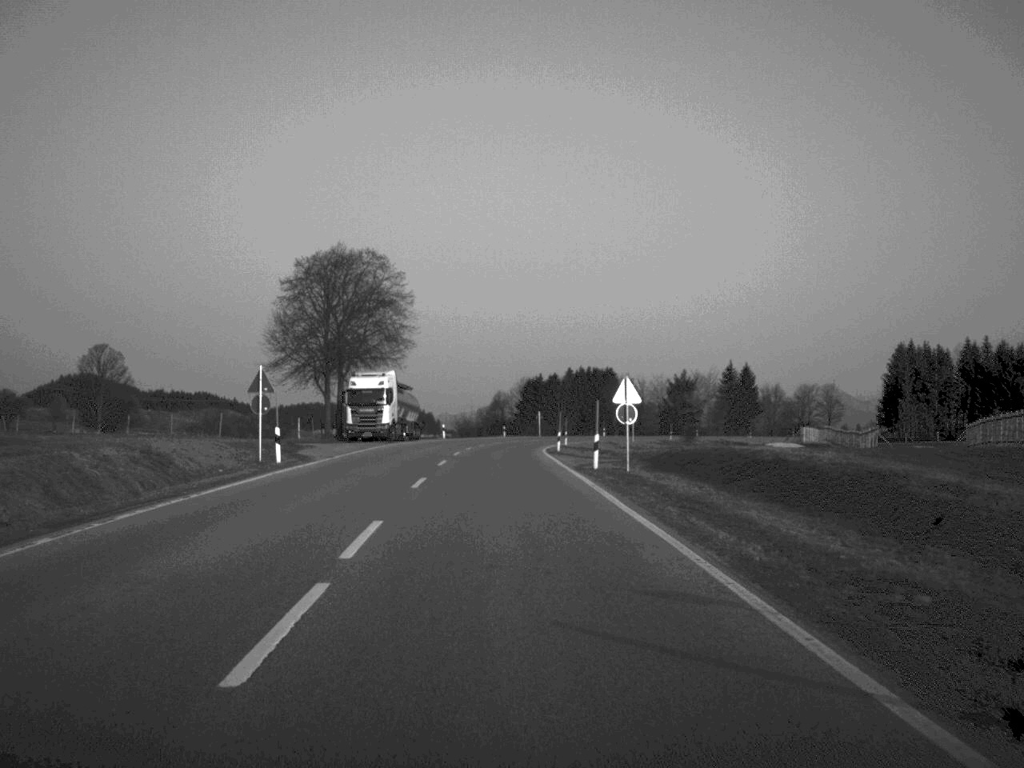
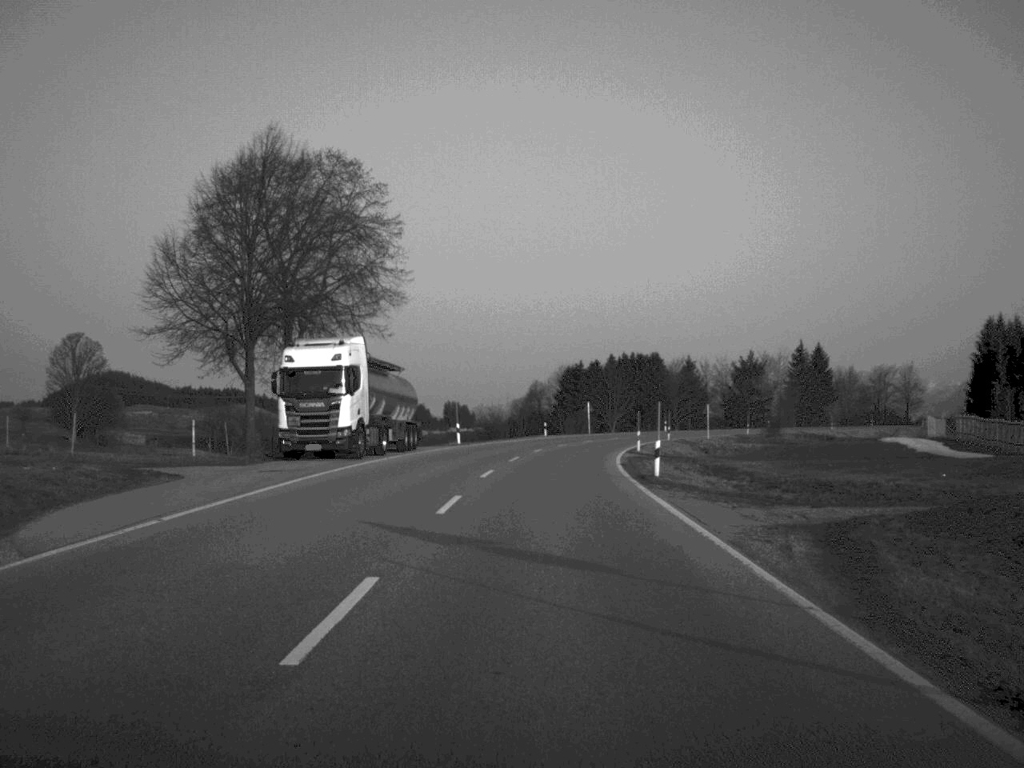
(-0.7, +29.5) m; -1°
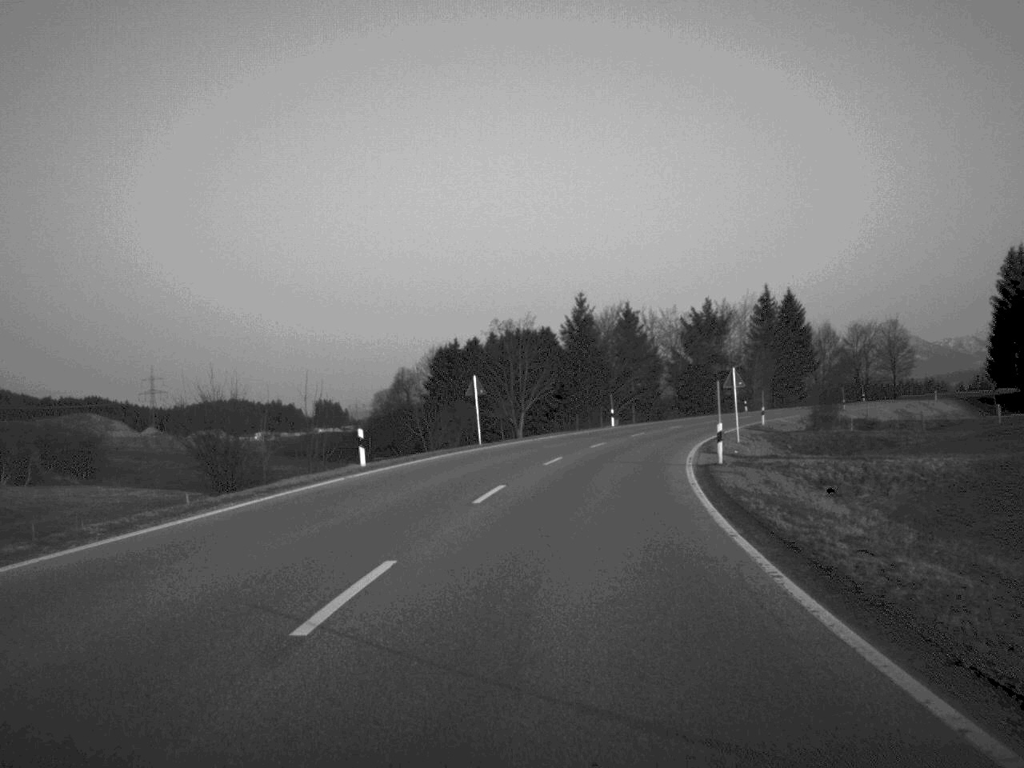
(+2.4, +58.9) m; +6°
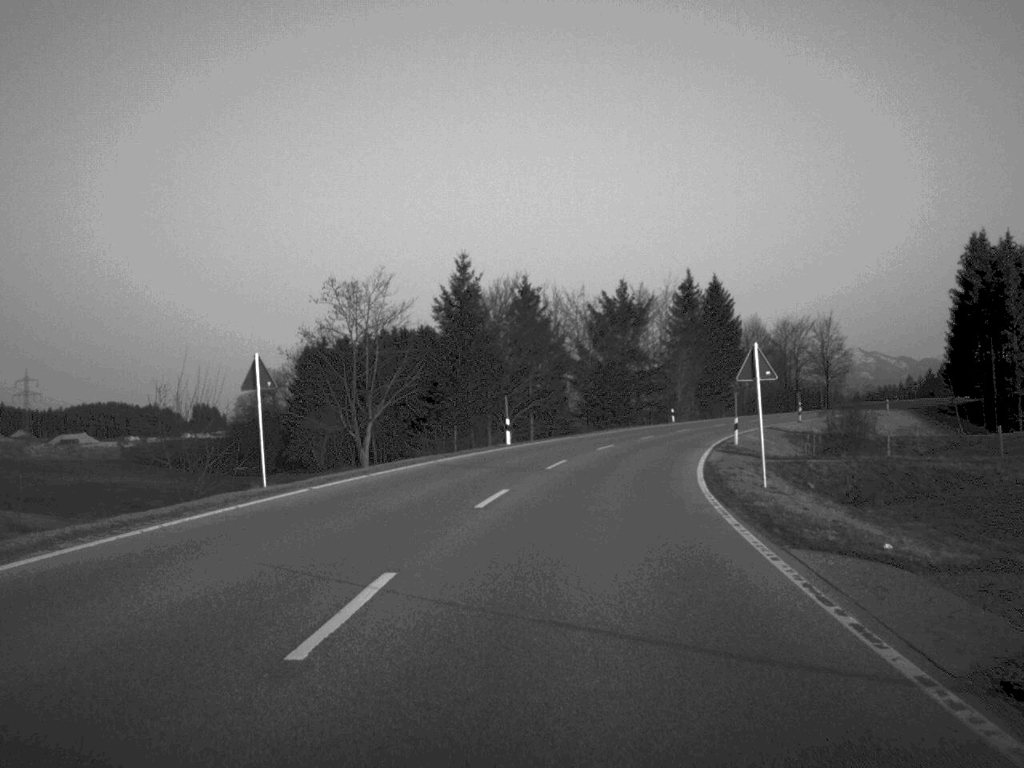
(+1.1, +24.7) m; +5°
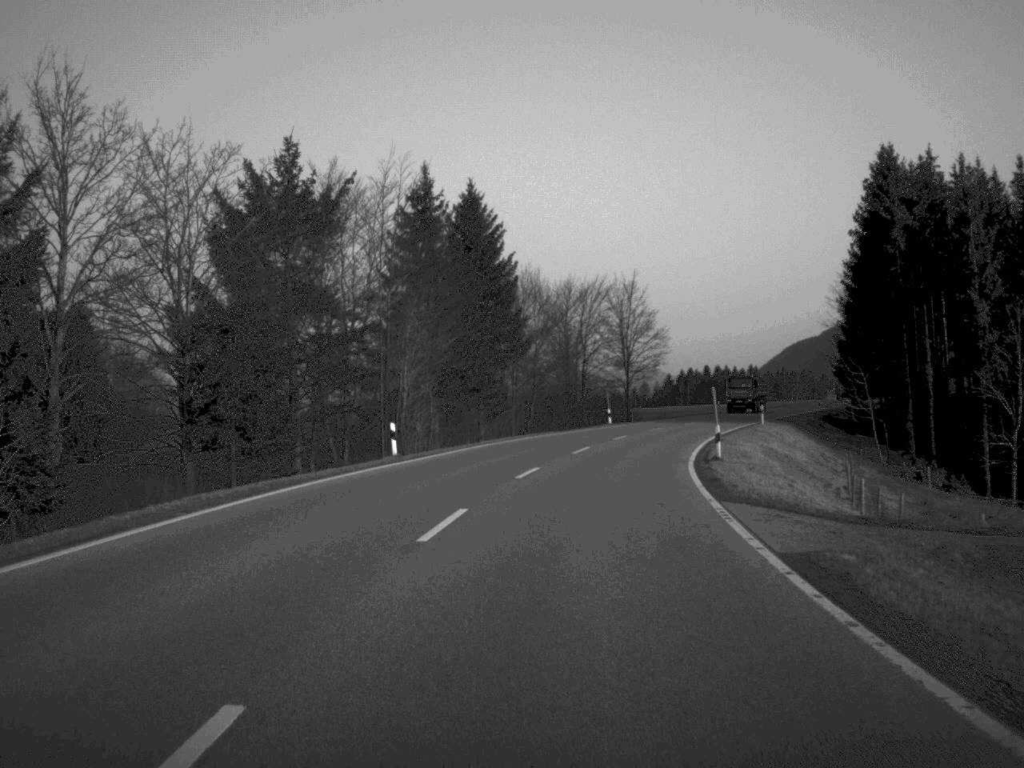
(+5.8, +52.6) m; +13°
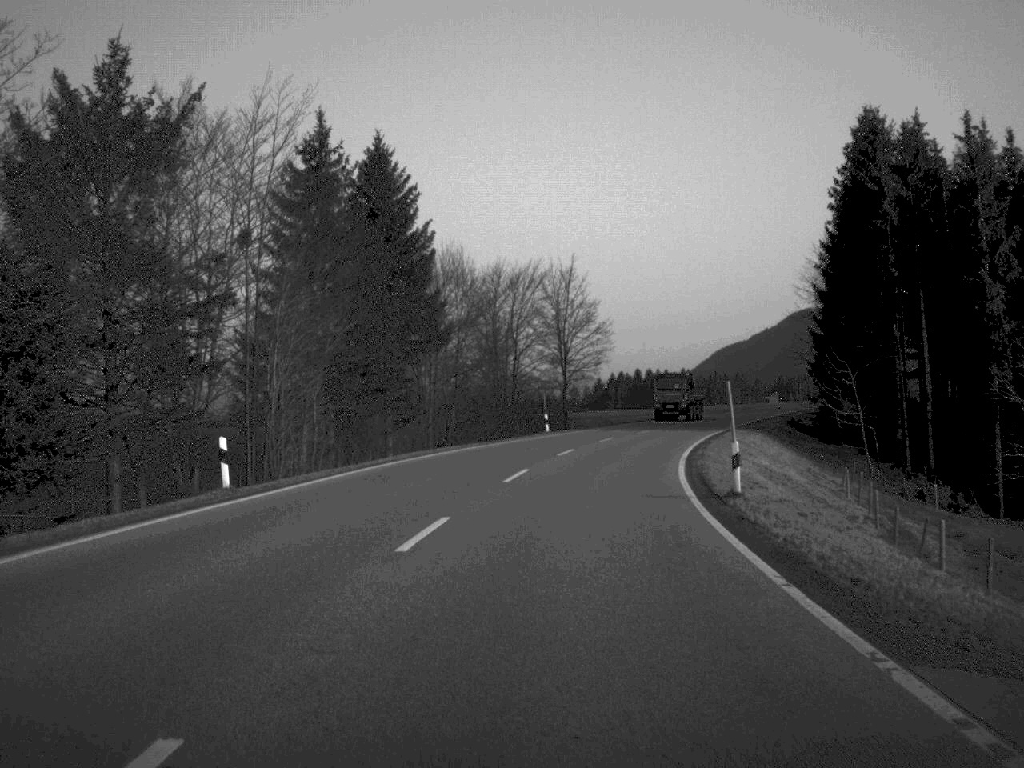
(+0.4, +12.8) m; +3°
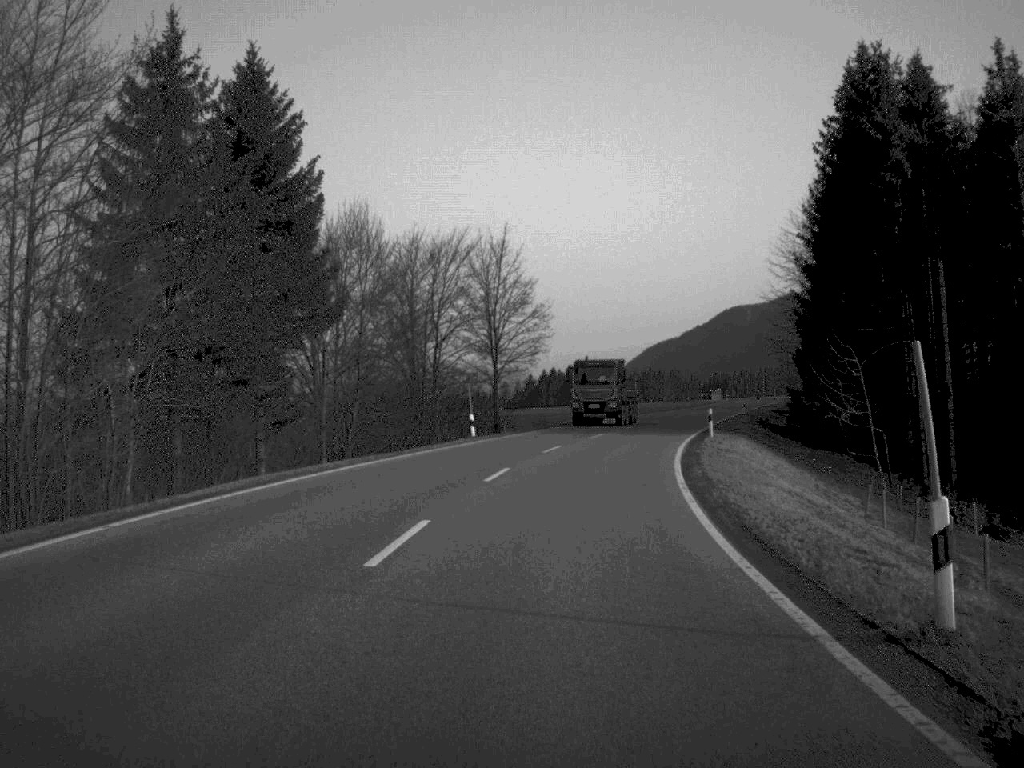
(+0.4, +13.5) m; +3°
